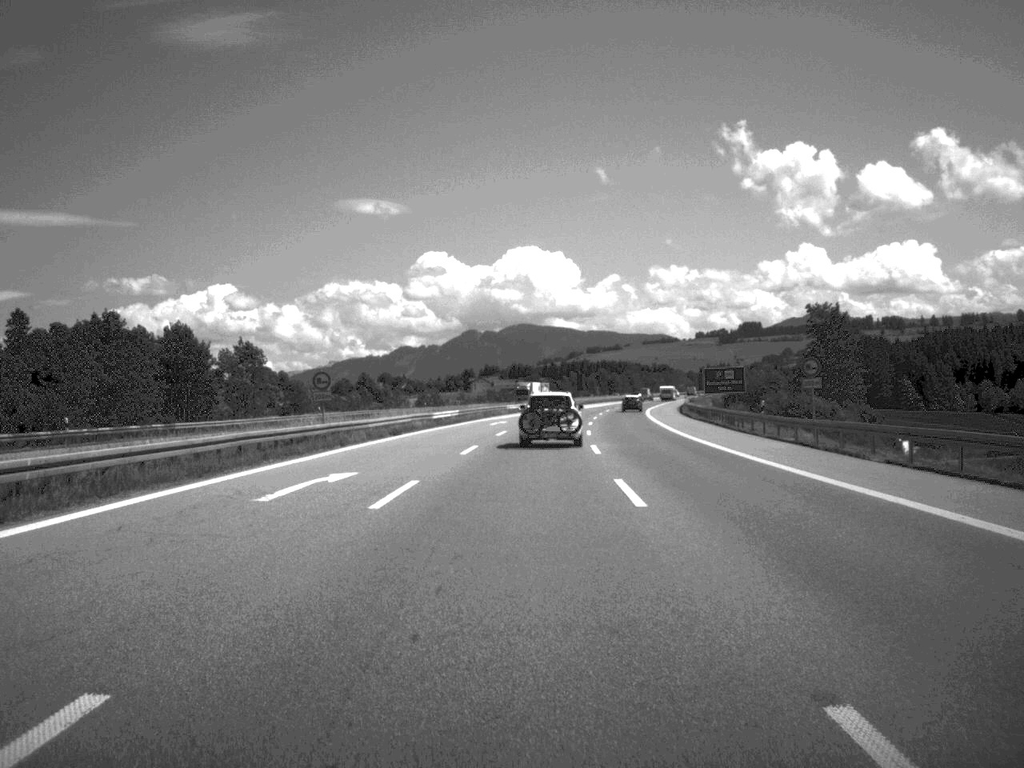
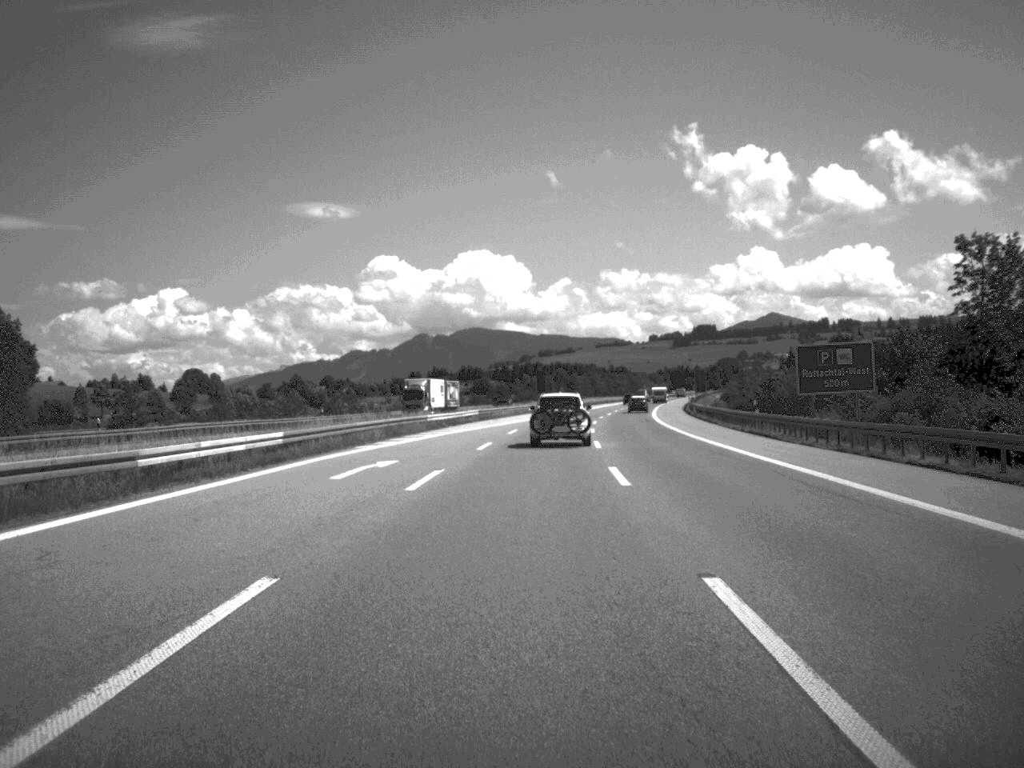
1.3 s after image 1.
(+0.9, +47.2) m; +2°
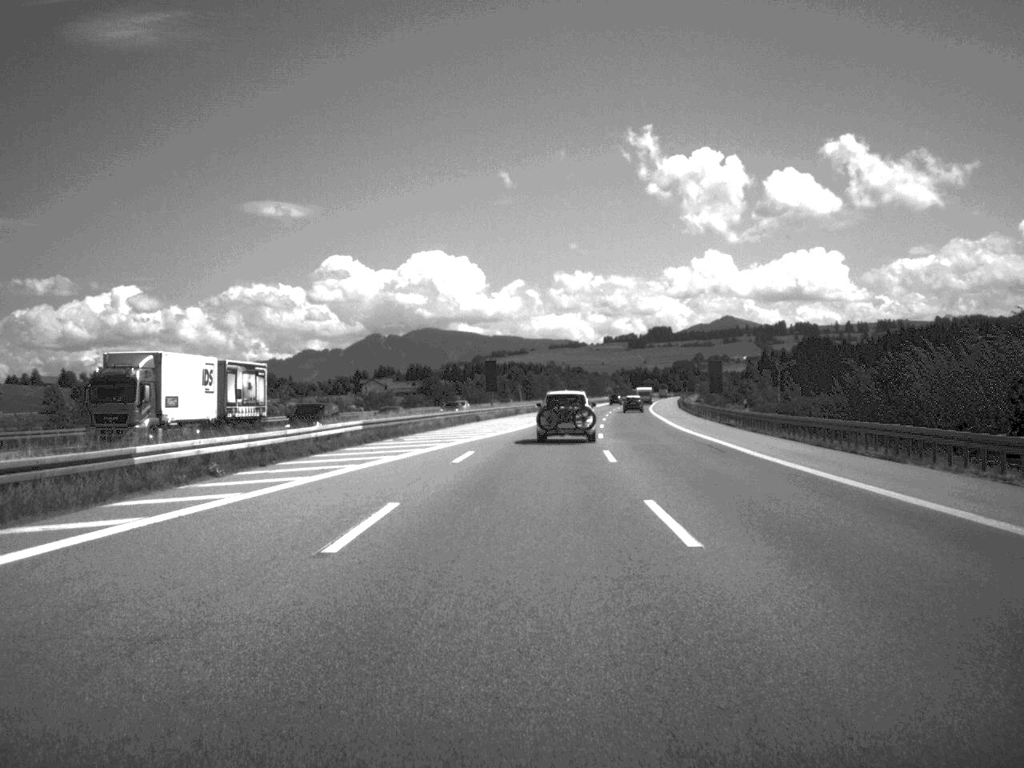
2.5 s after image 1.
(+0.7, +43.9) m; +2°
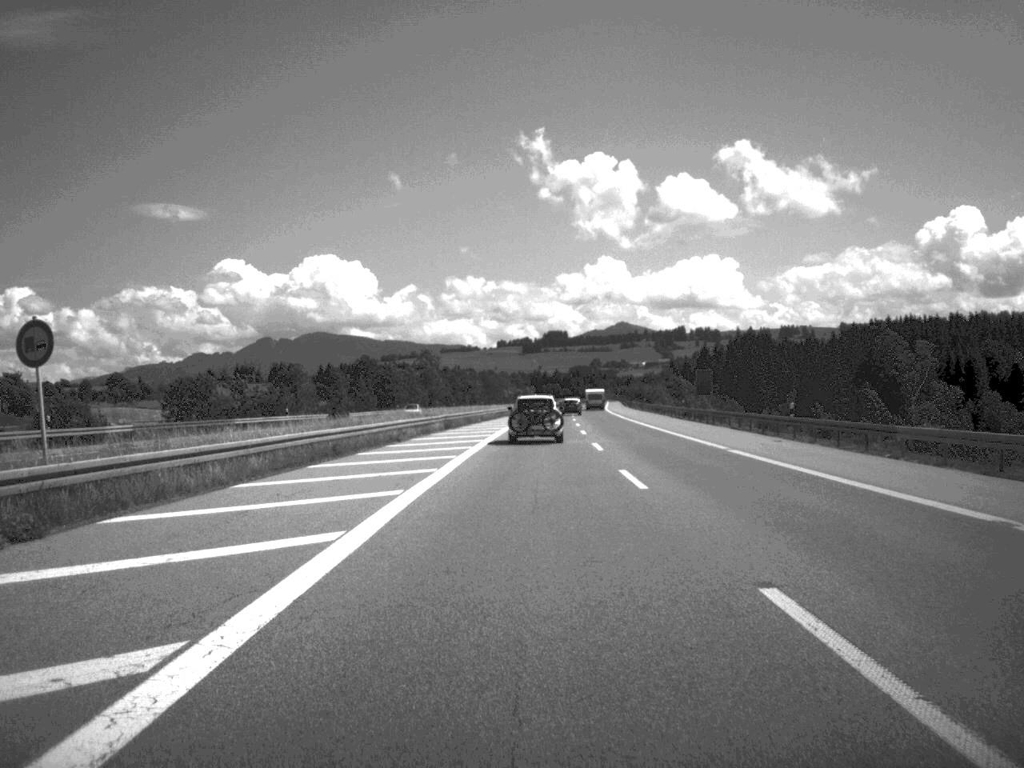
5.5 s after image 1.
(+5.1, +111.6) m; +4°
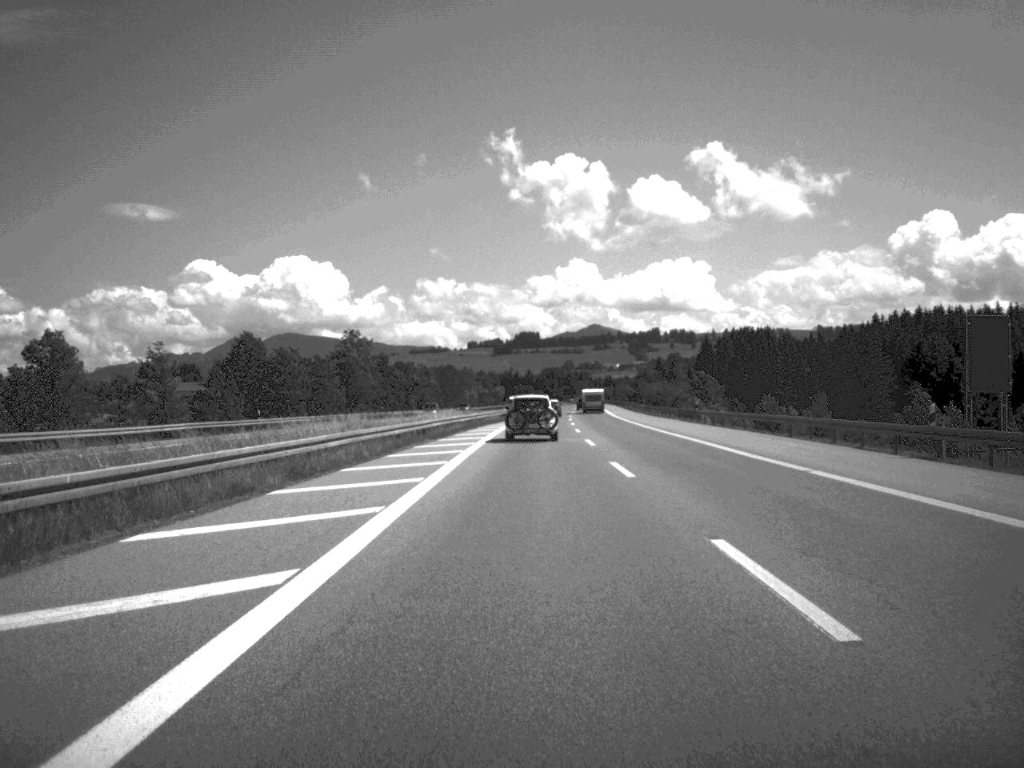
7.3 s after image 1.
(+0.7, +65.5) m; +1°
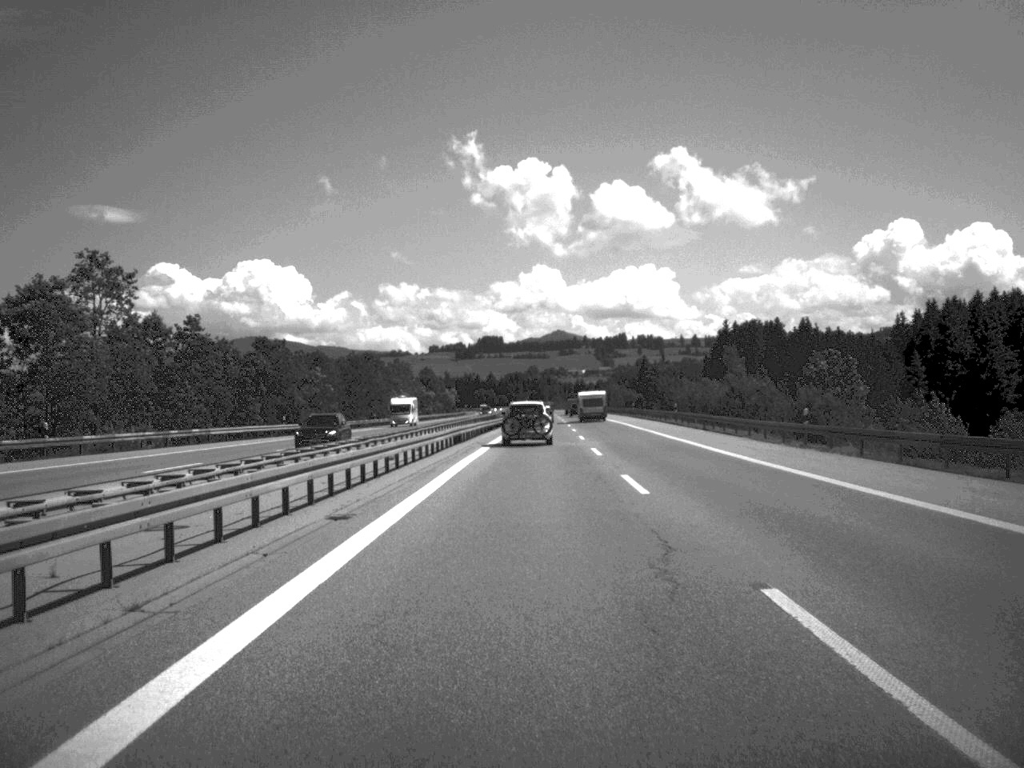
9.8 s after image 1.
(+1.0, +89.5) m; +1°
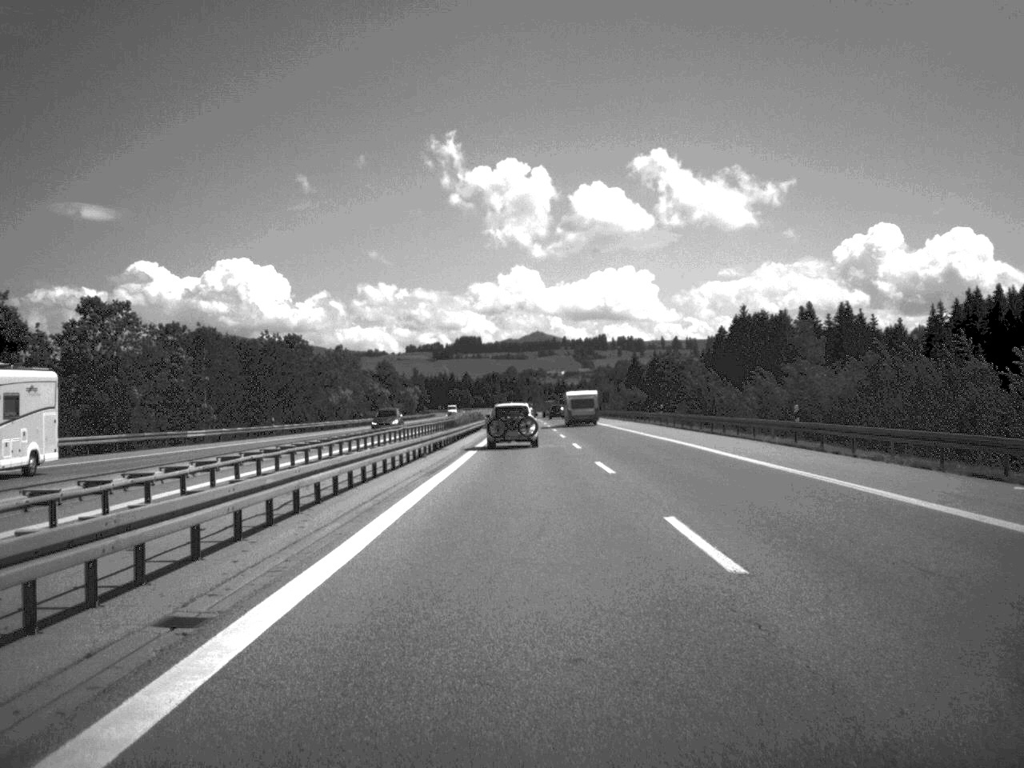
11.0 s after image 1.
(+0.4, +45.2) m; +1°
